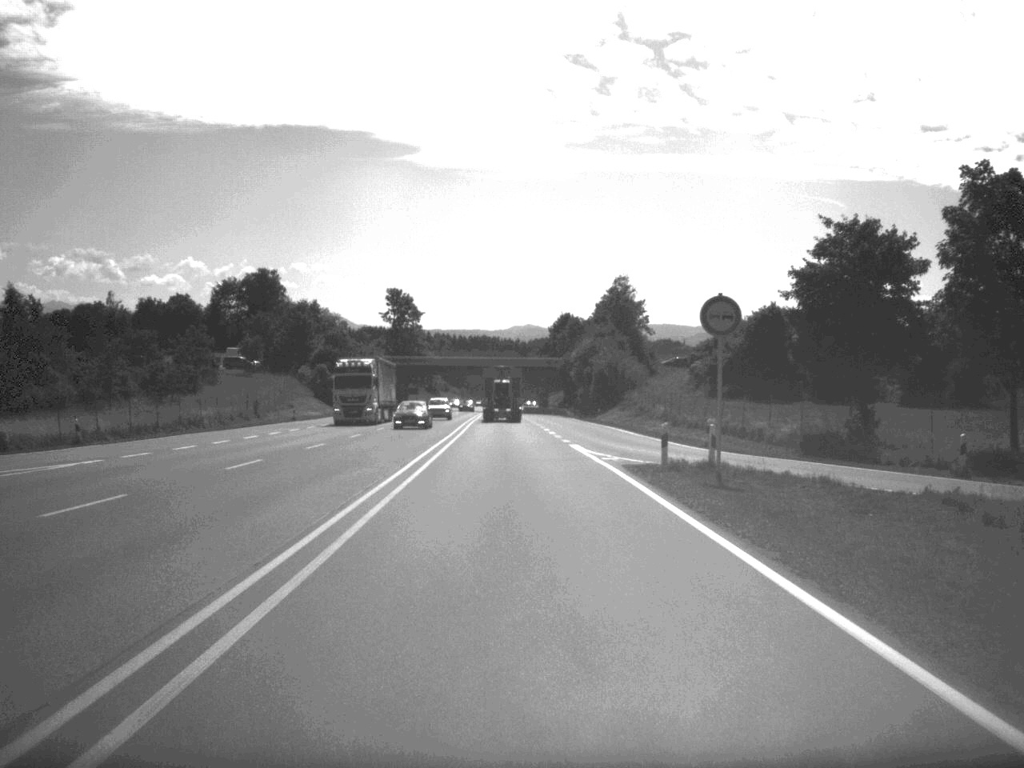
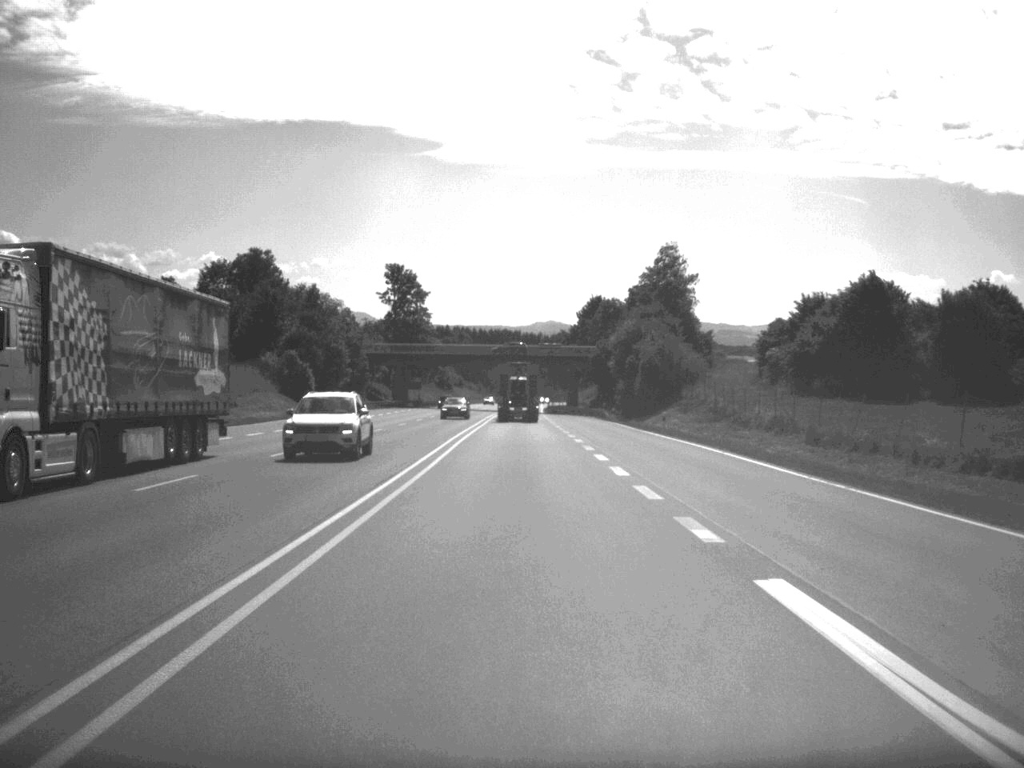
(-0.3, +31.0) m; -1°
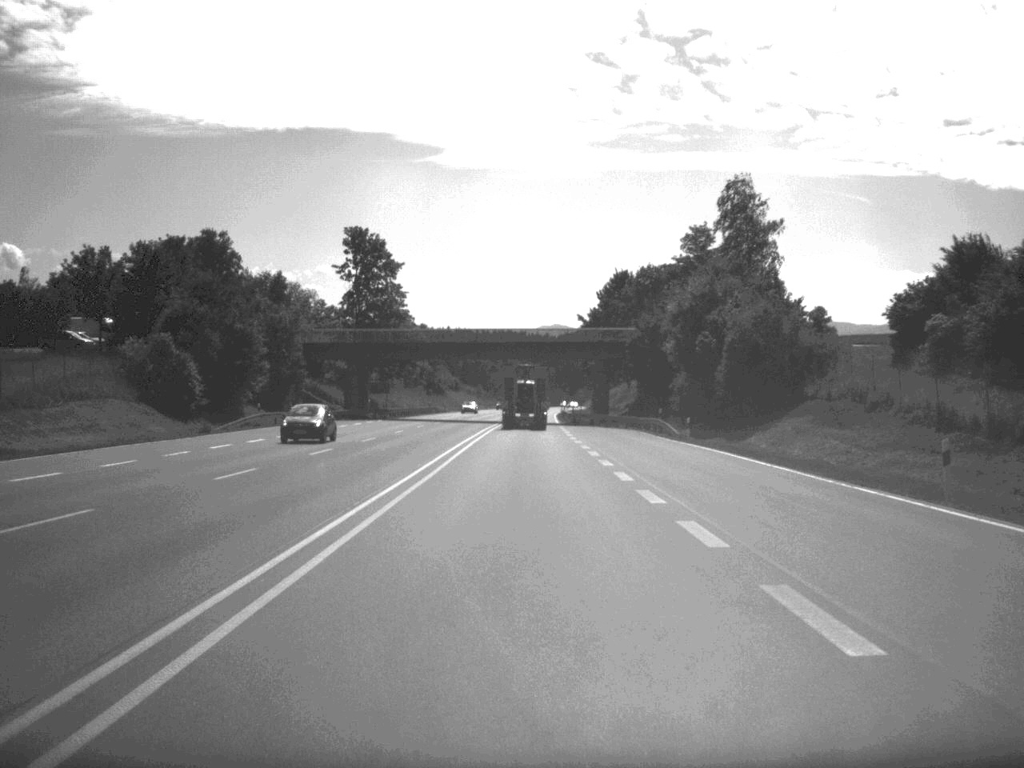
(-0.2, +41.6) m; 0°
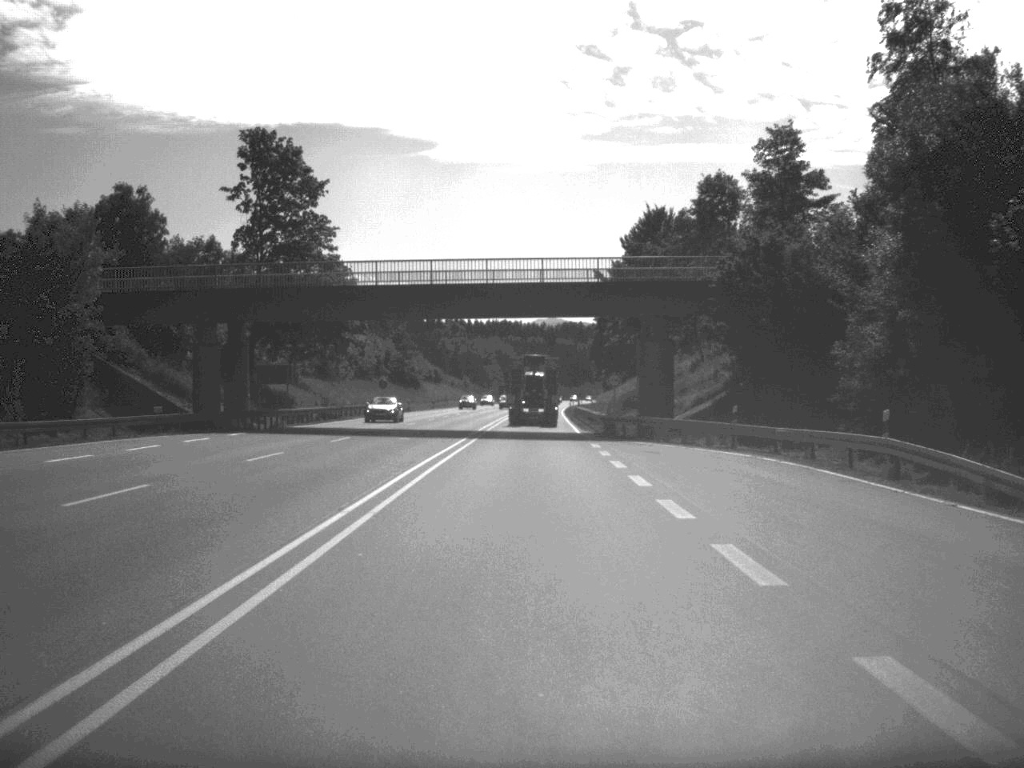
(0.0, +44.4) m; 0°
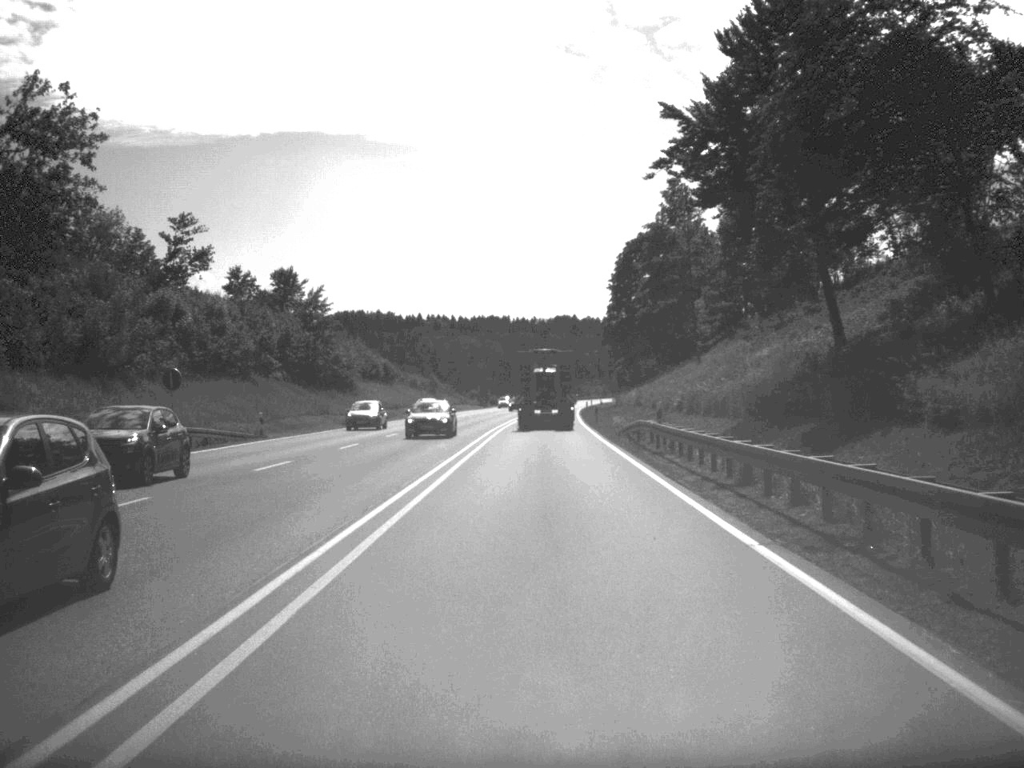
(0.0, +59.8) m; 0°
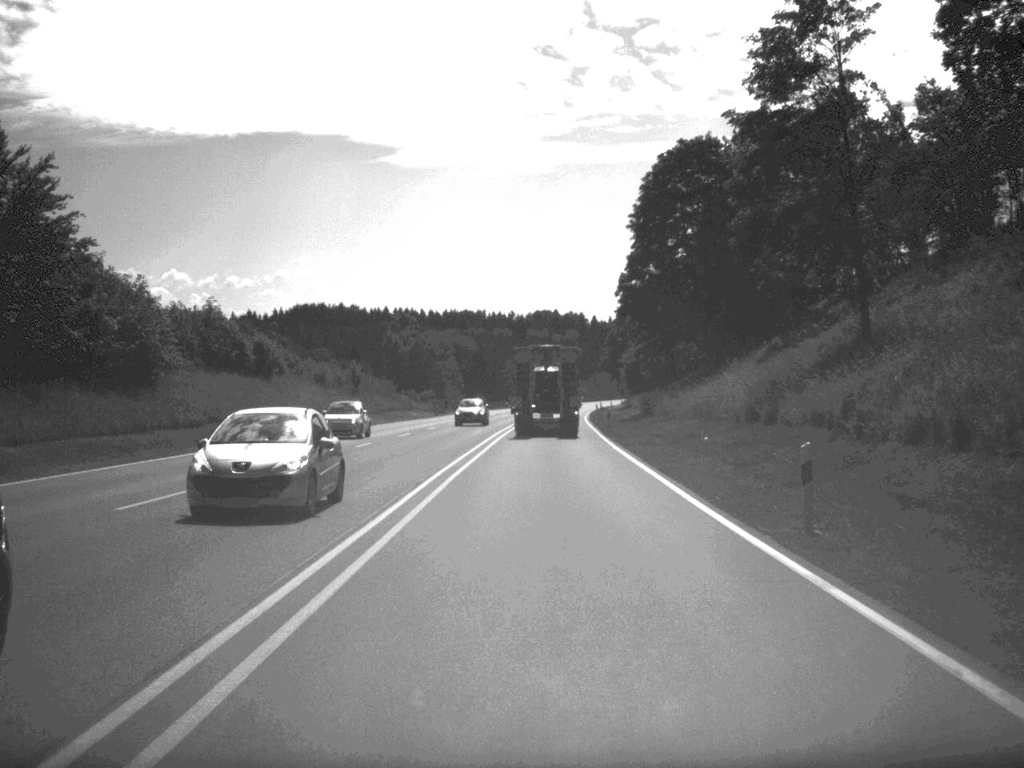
(+0.3, +56.7) m; +1°
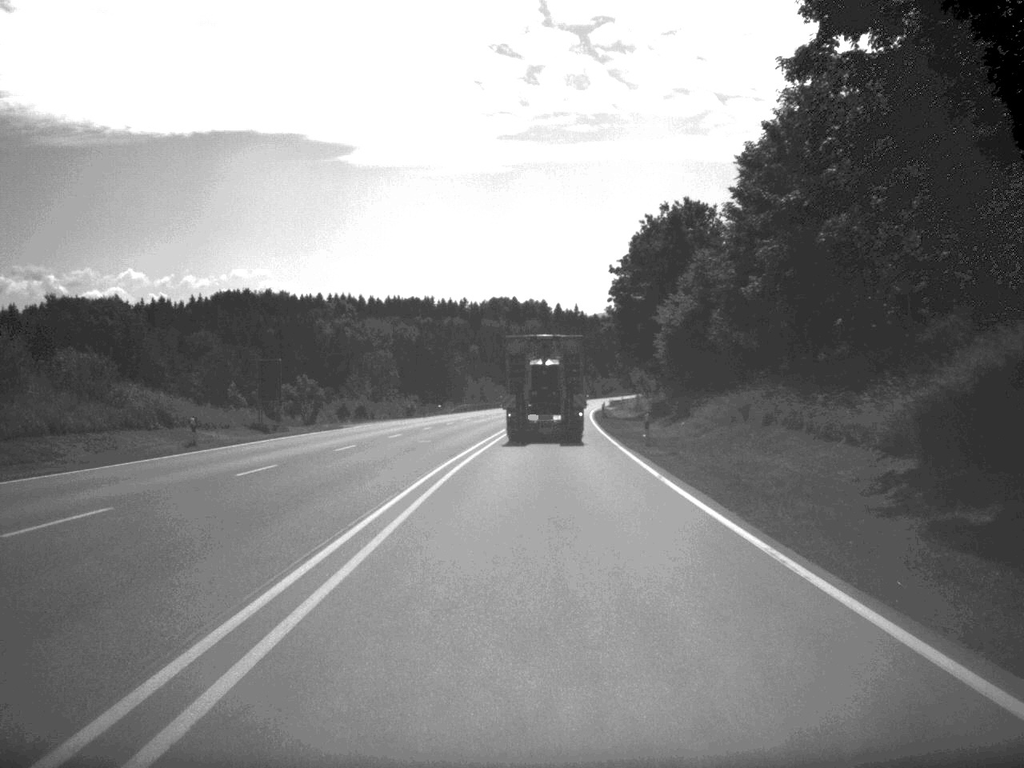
(+1.1, +74.5) m; +2°
